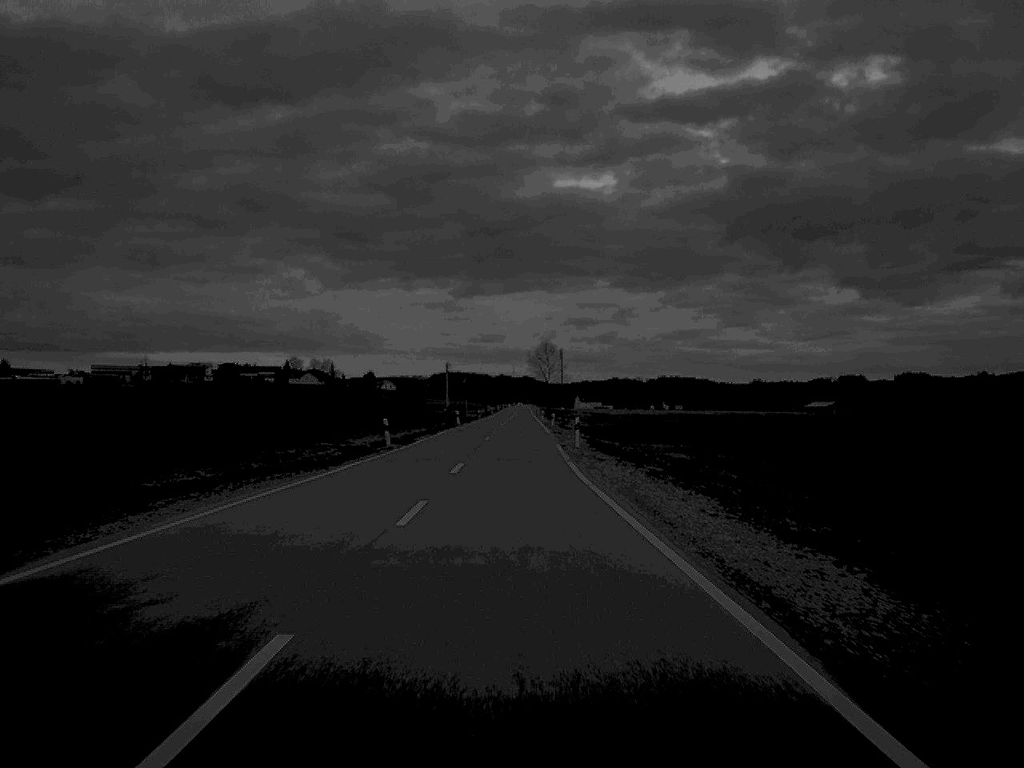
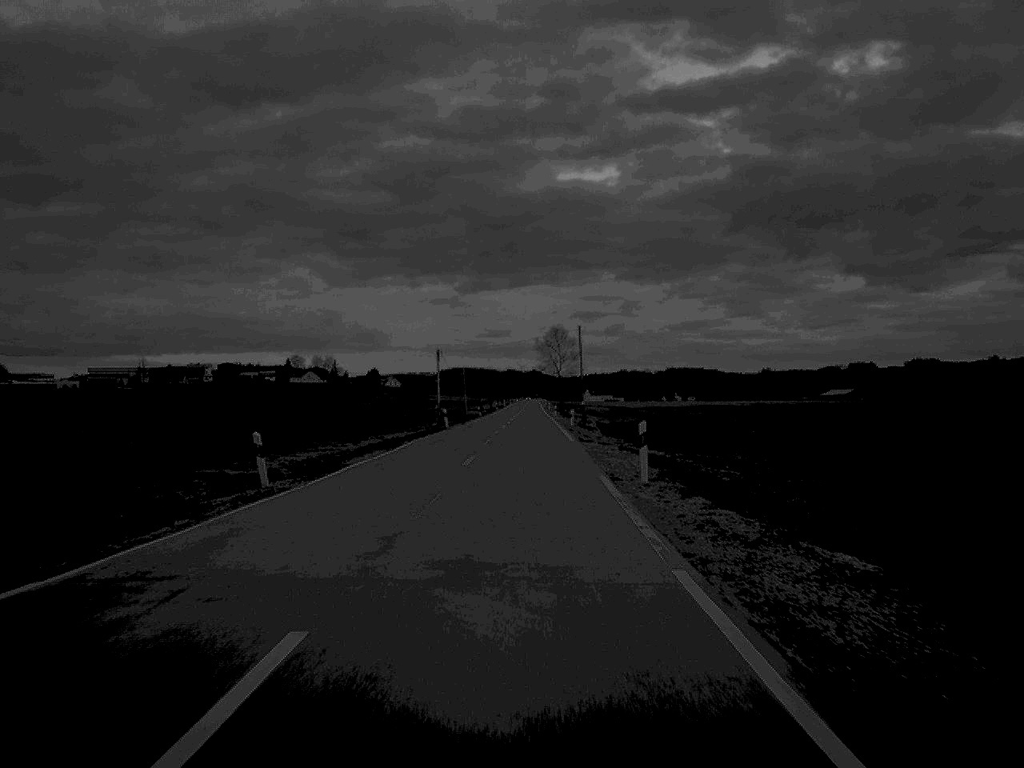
(-0.1, +24.1) m; 0°
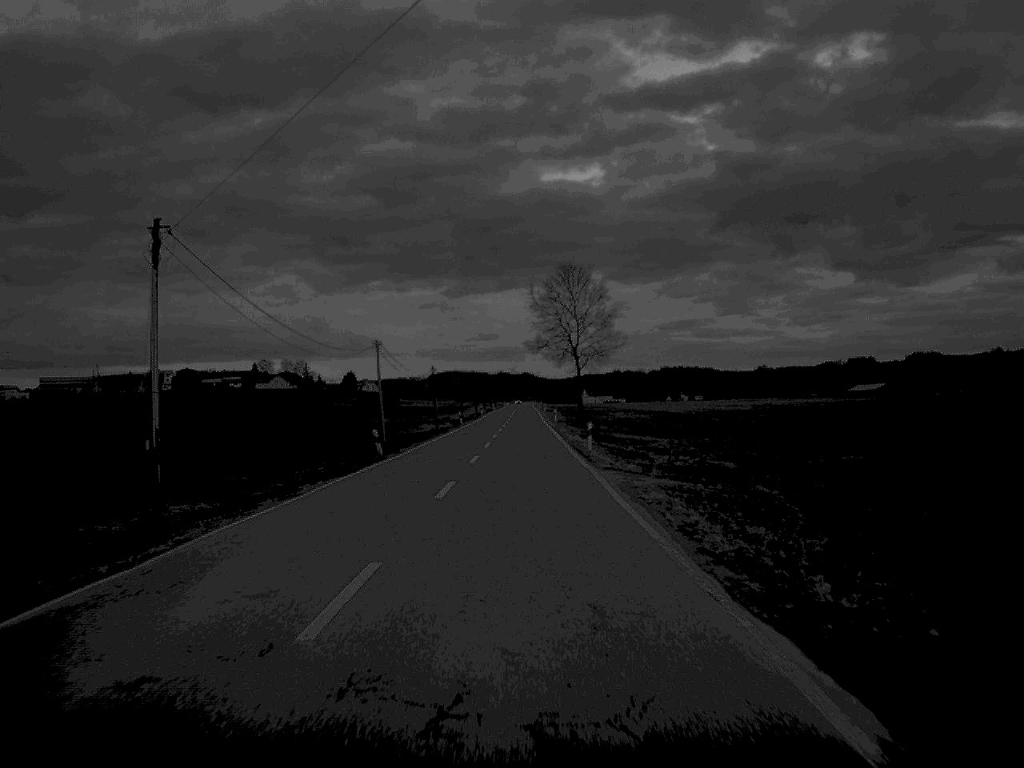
(+0.4, +80.4) m; 0°
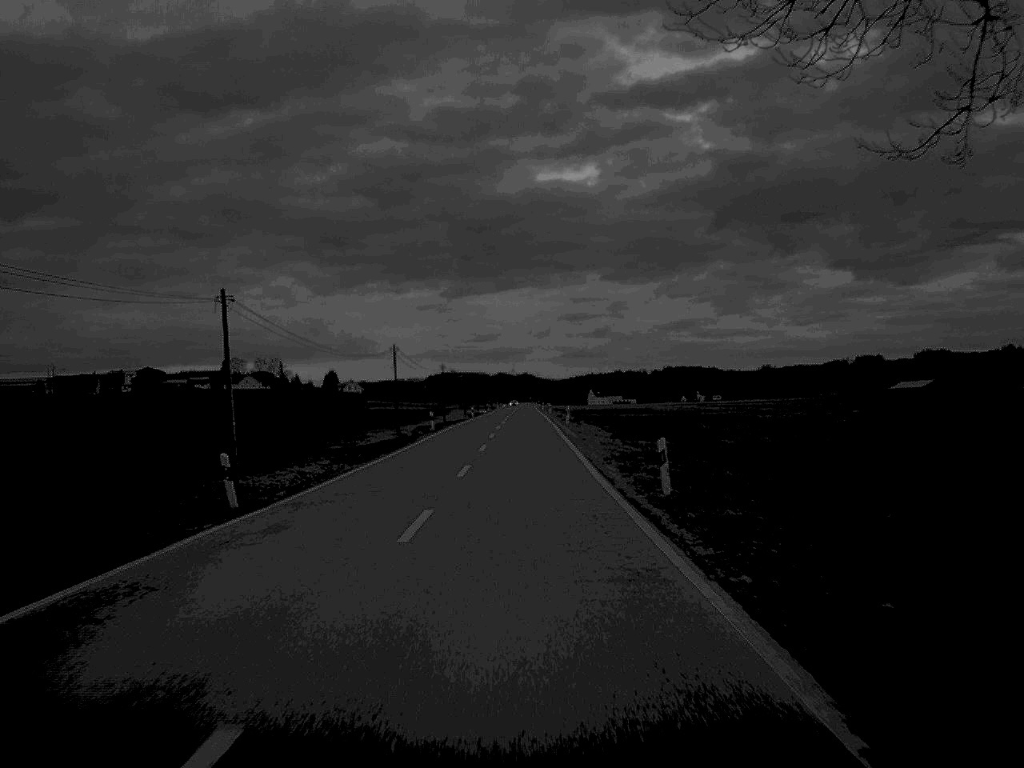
(0.0, +79.3) m; 0°
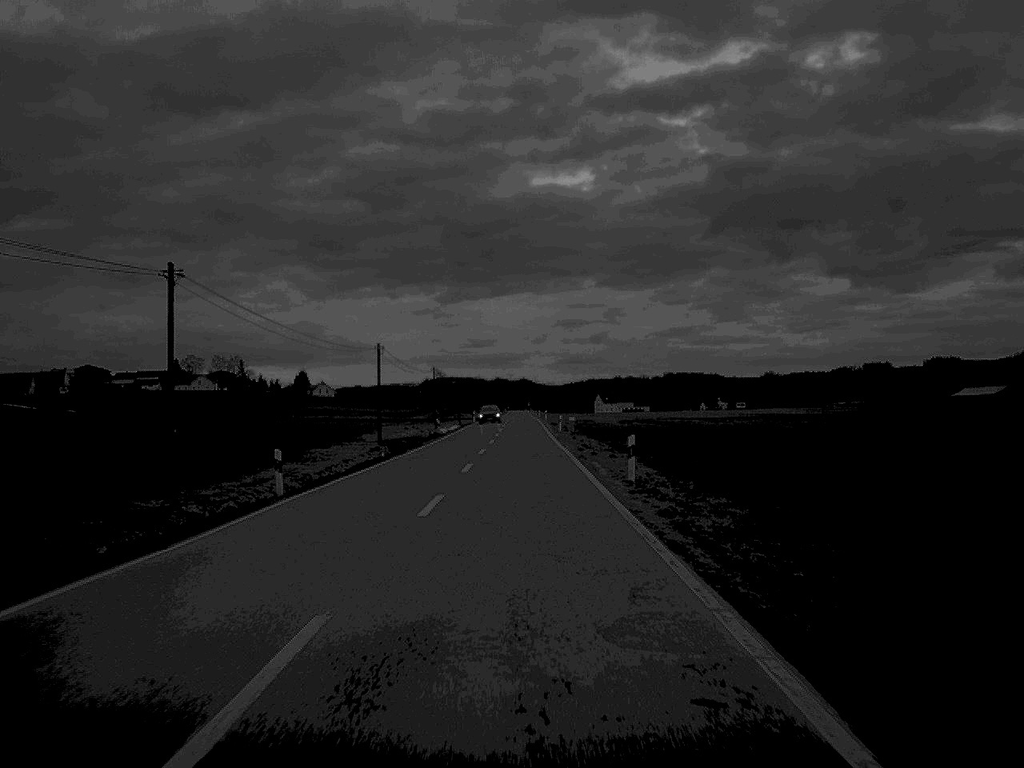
(+0.1, +93.3) m; 0°
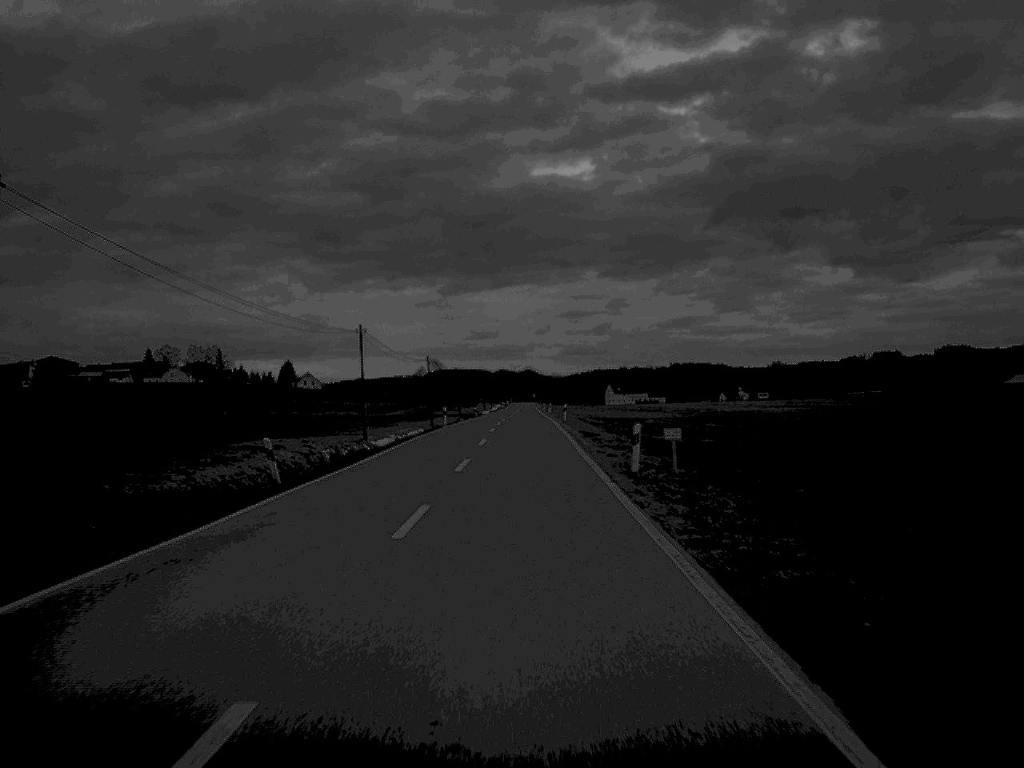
(-0.1, +52.2) m; 0°
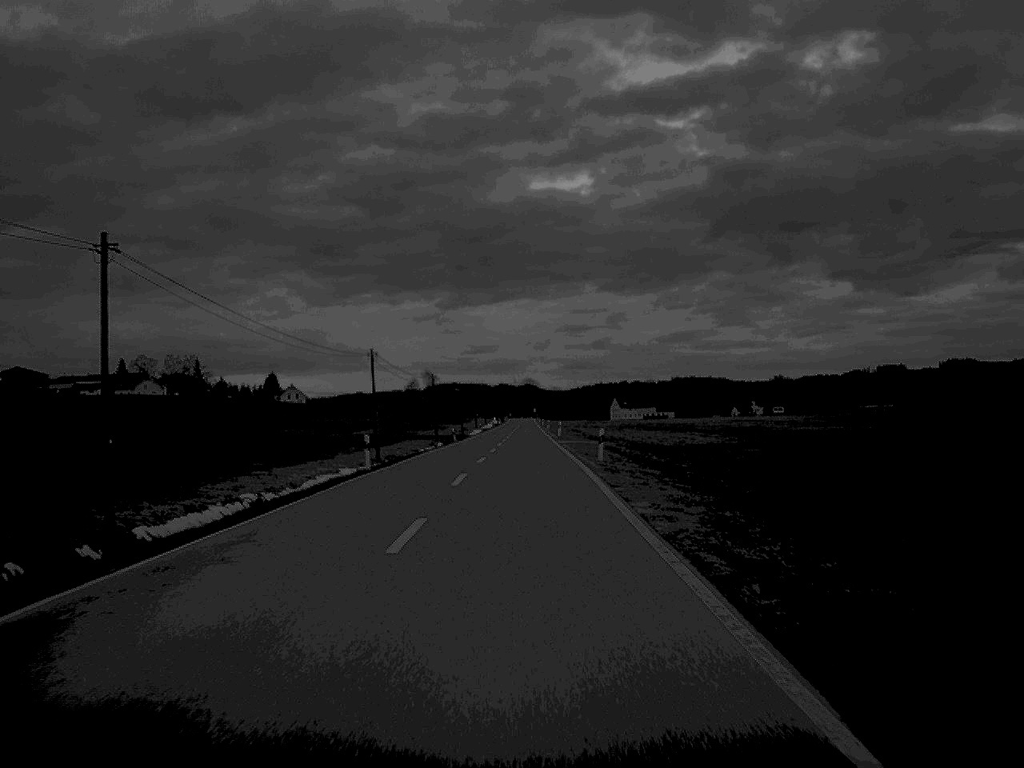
(0.0, +37.7) m; 0°
